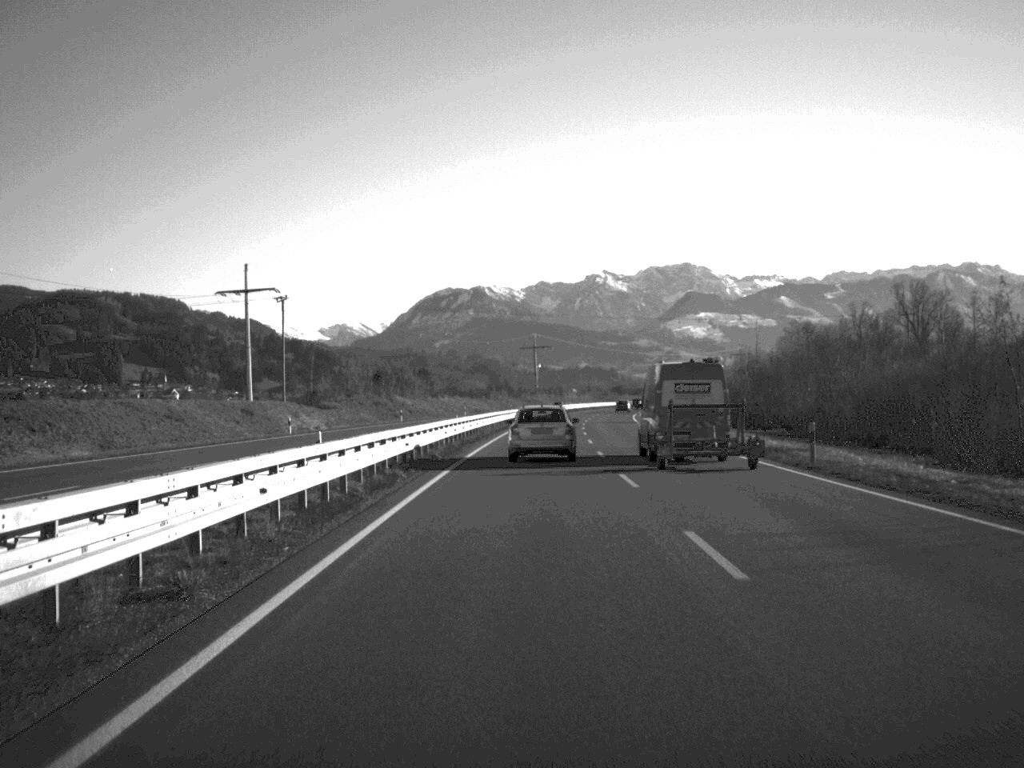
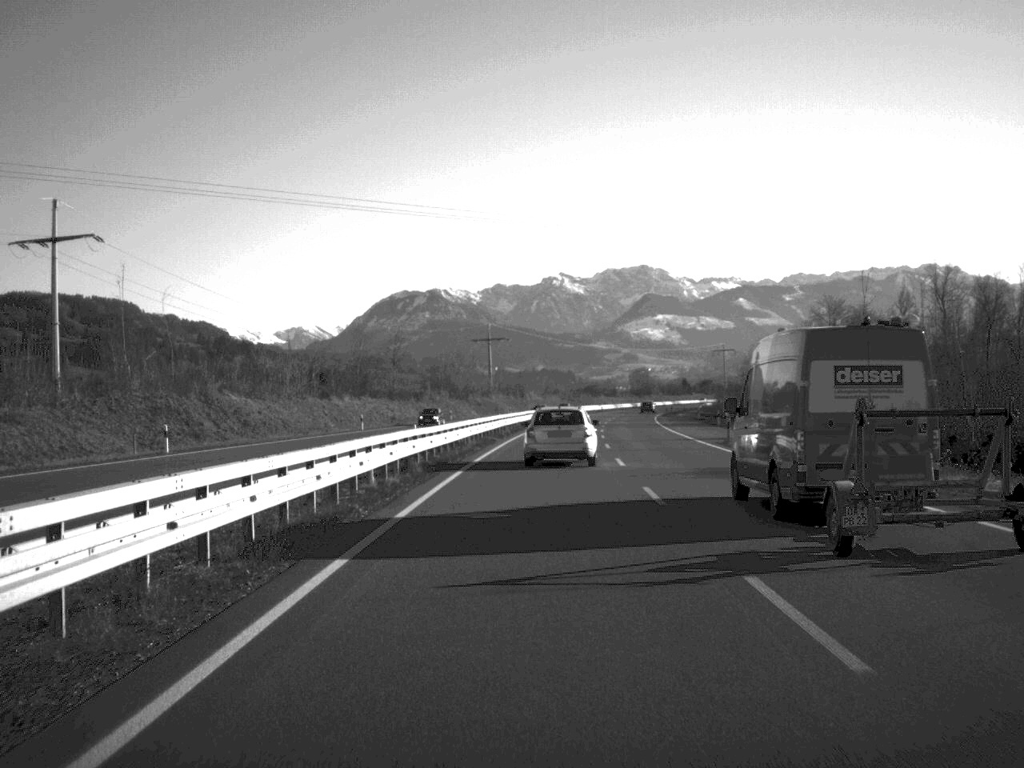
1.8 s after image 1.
(+1.0, +63.7) m; +2°
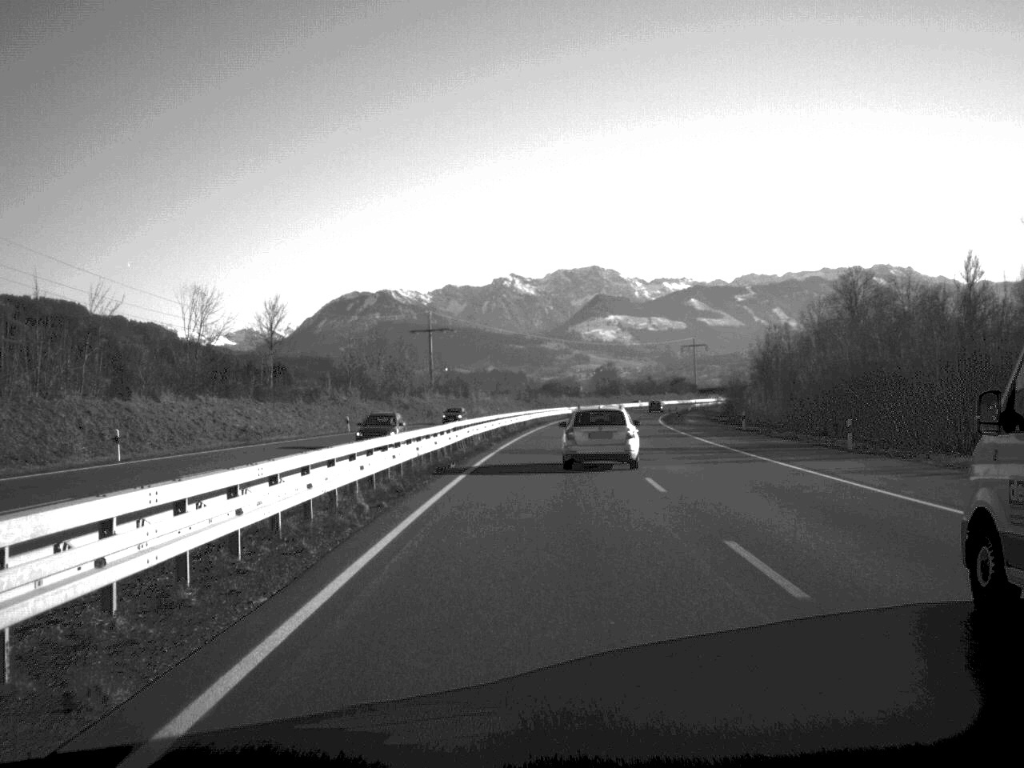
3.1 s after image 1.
(+0.8, +45.2) m; +2°
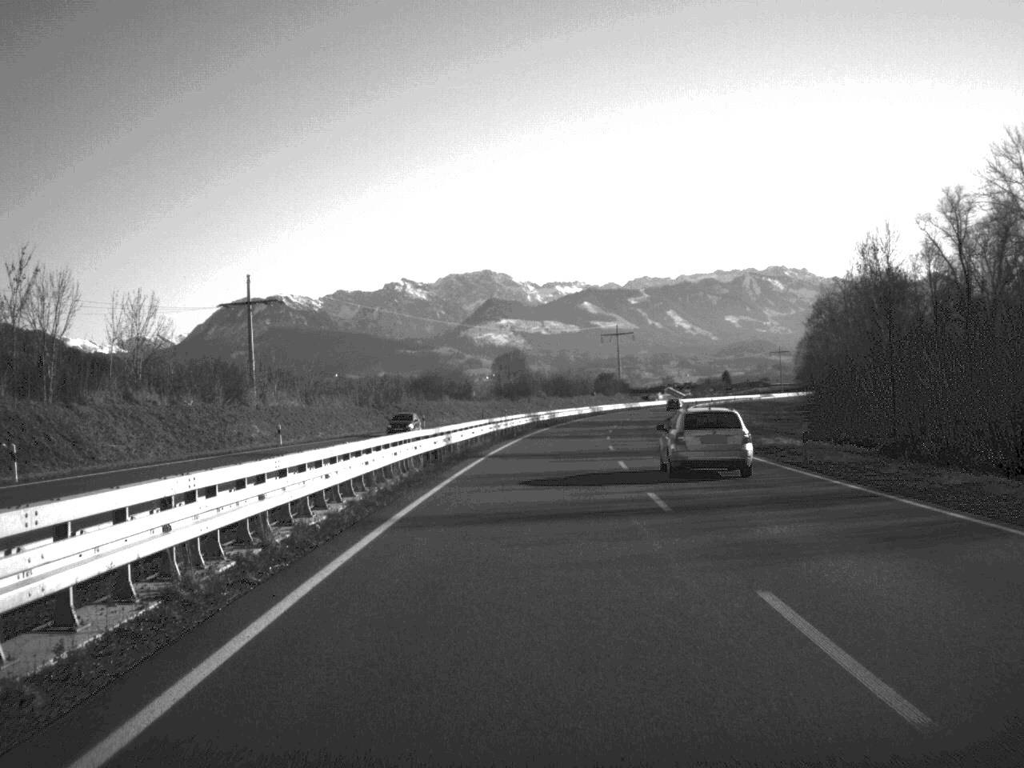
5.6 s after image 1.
(+3.7, +87.8) m; +5°
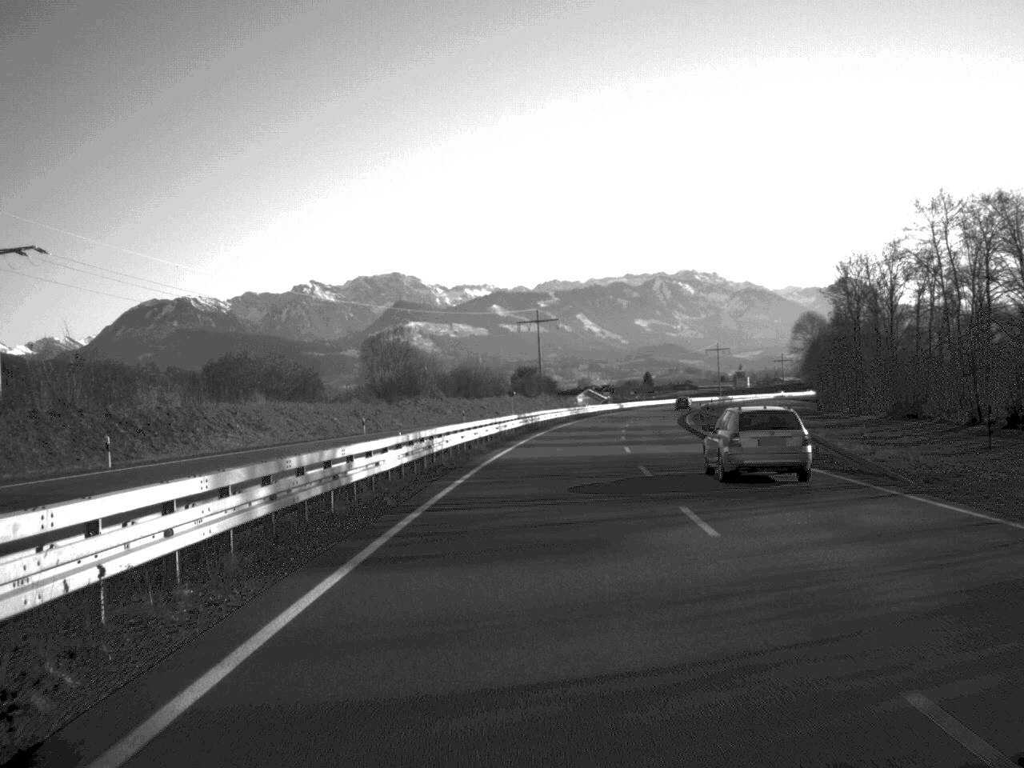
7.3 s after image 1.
(+2.2, +63.5) m; +4°
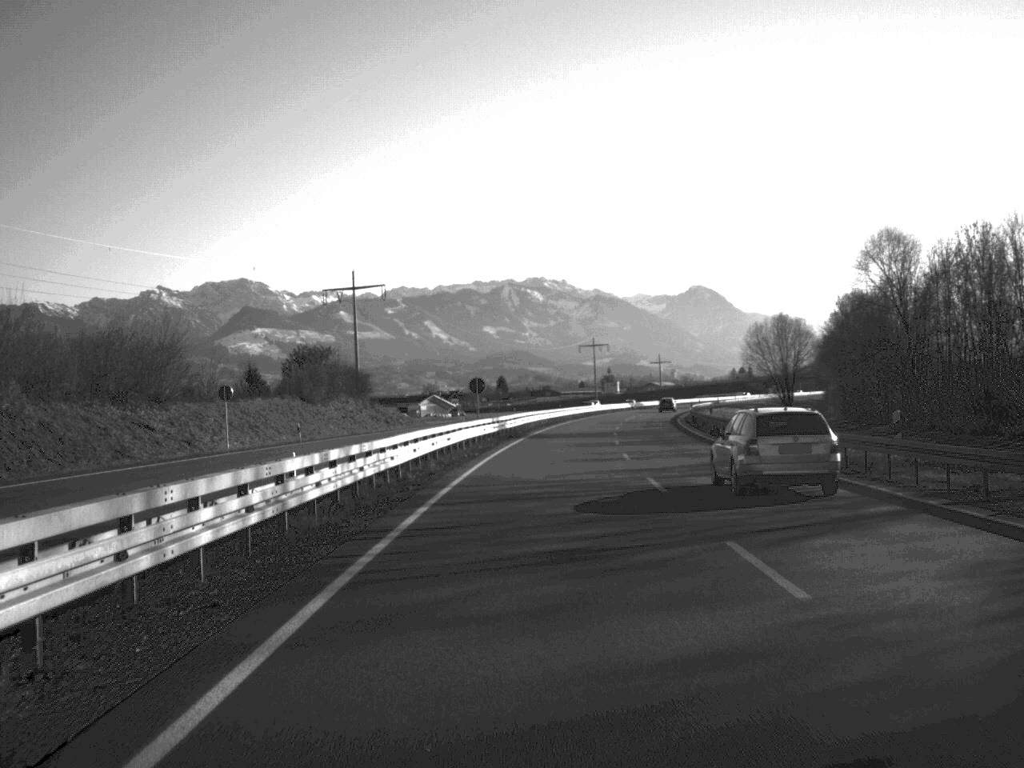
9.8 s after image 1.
(+5.3, +88.6) m; +7°
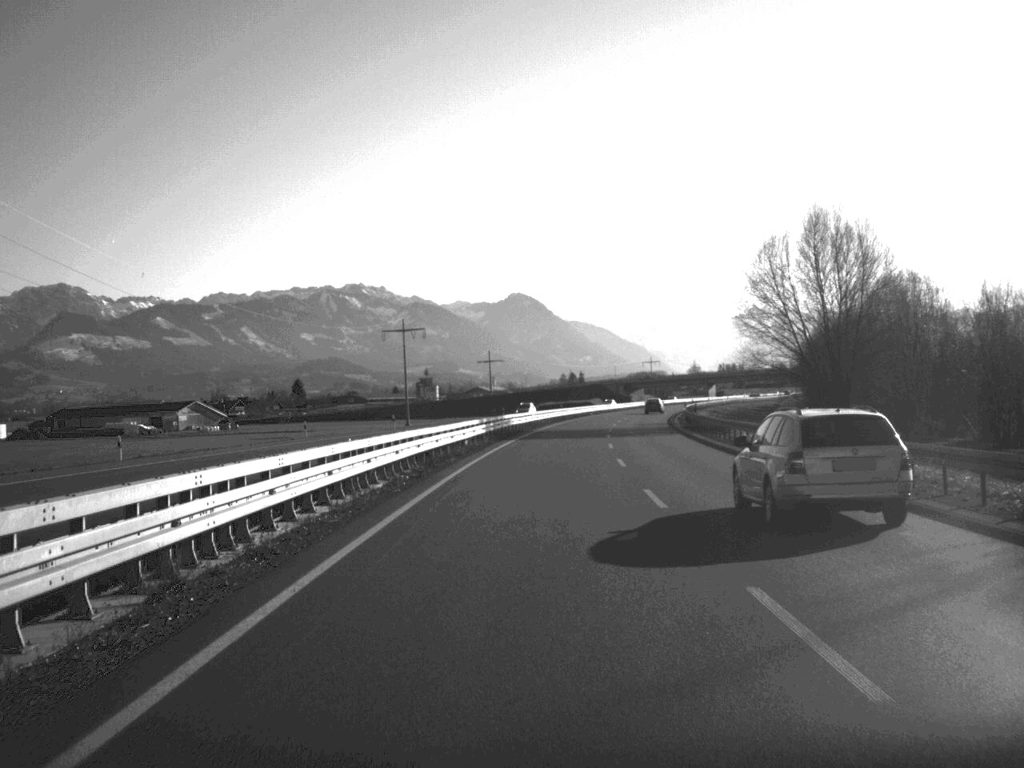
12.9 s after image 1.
(+7.8, +111.1) m; +8°
